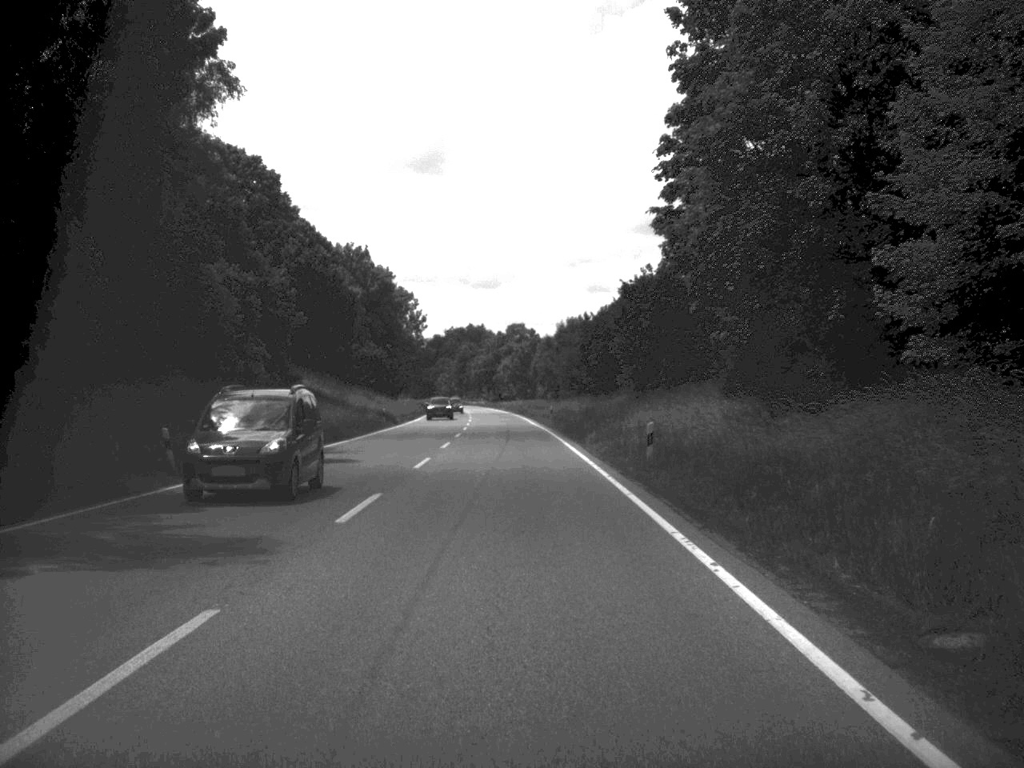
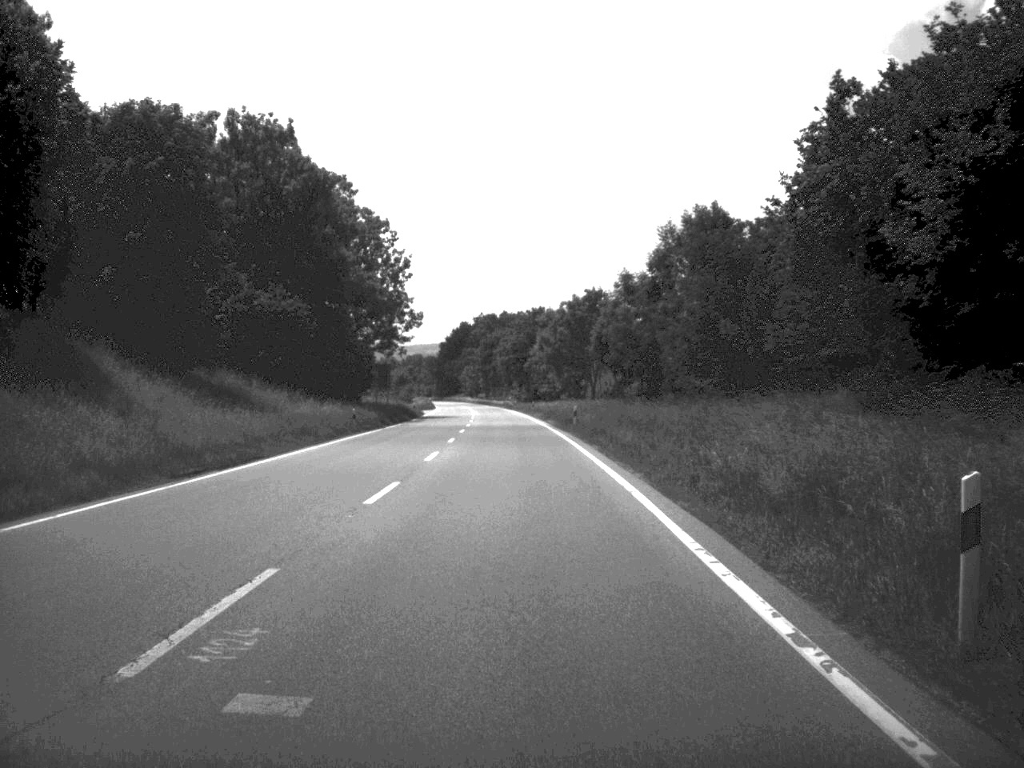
(-1.1, +67.9) m; -2°
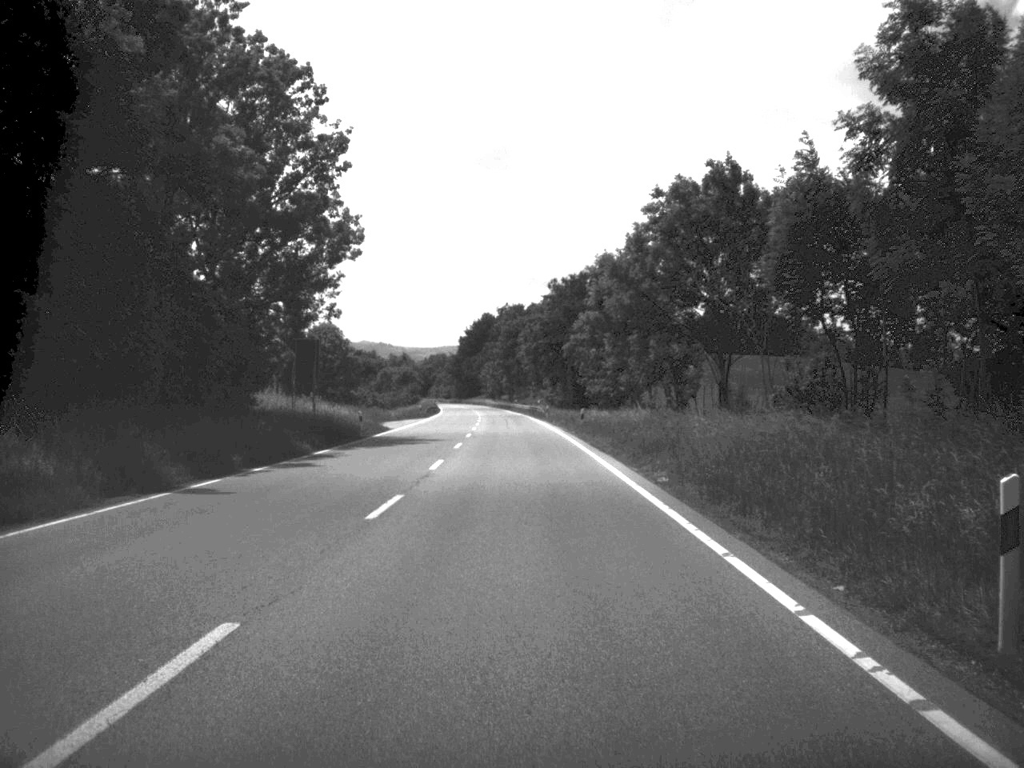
(-0.7, +49.0) m; -1°
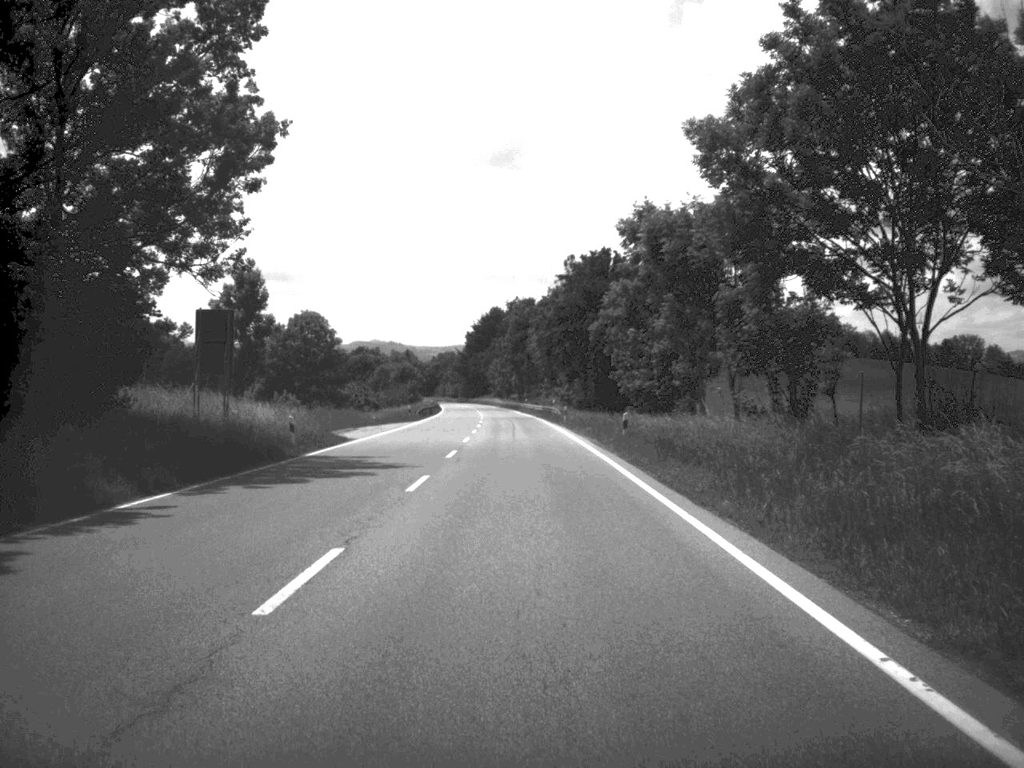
(-0.1, +19.2) m; -1°
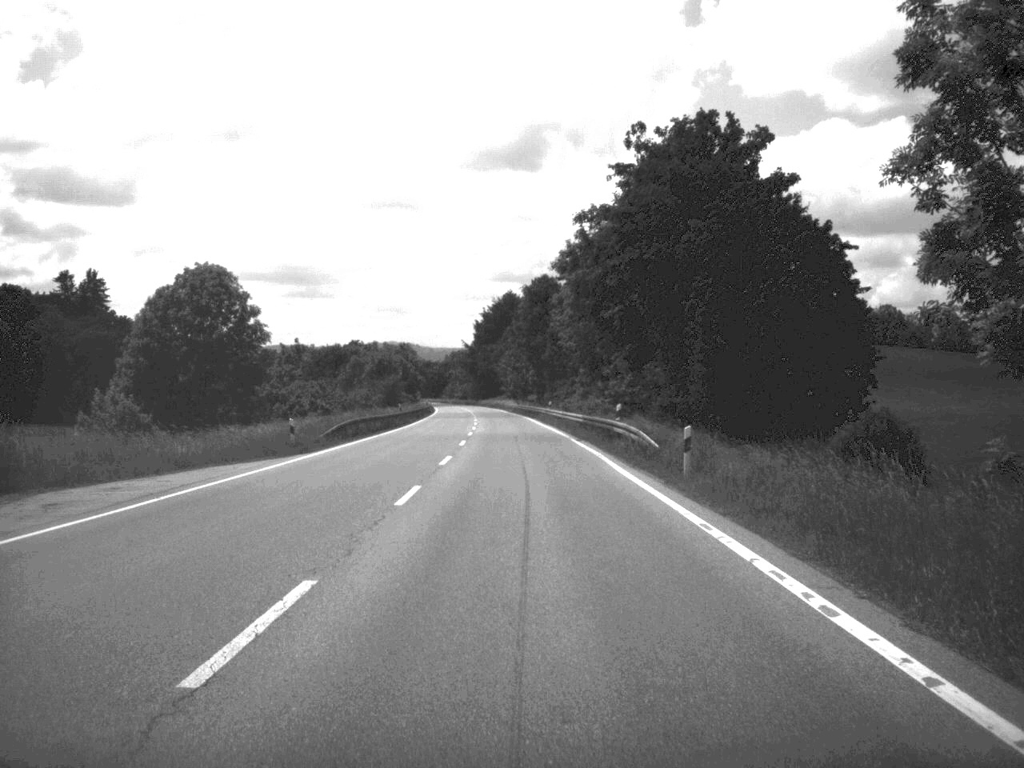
(-0.4, +49.1) m; -1°
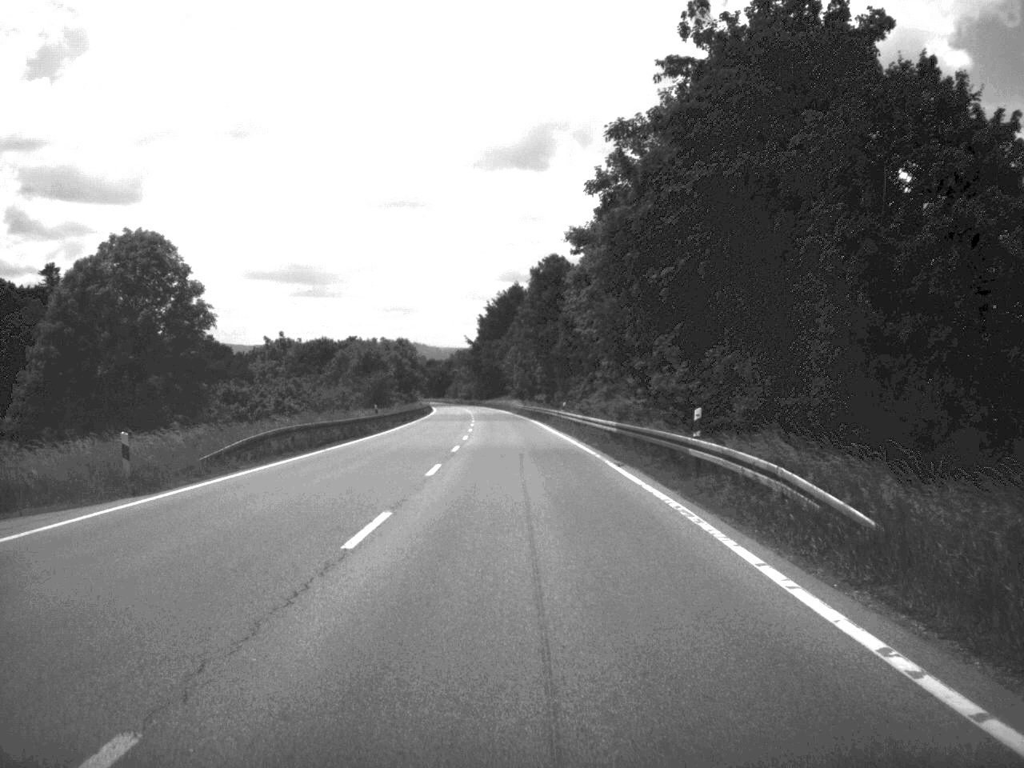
(-0.1, +16.9) m; 0°
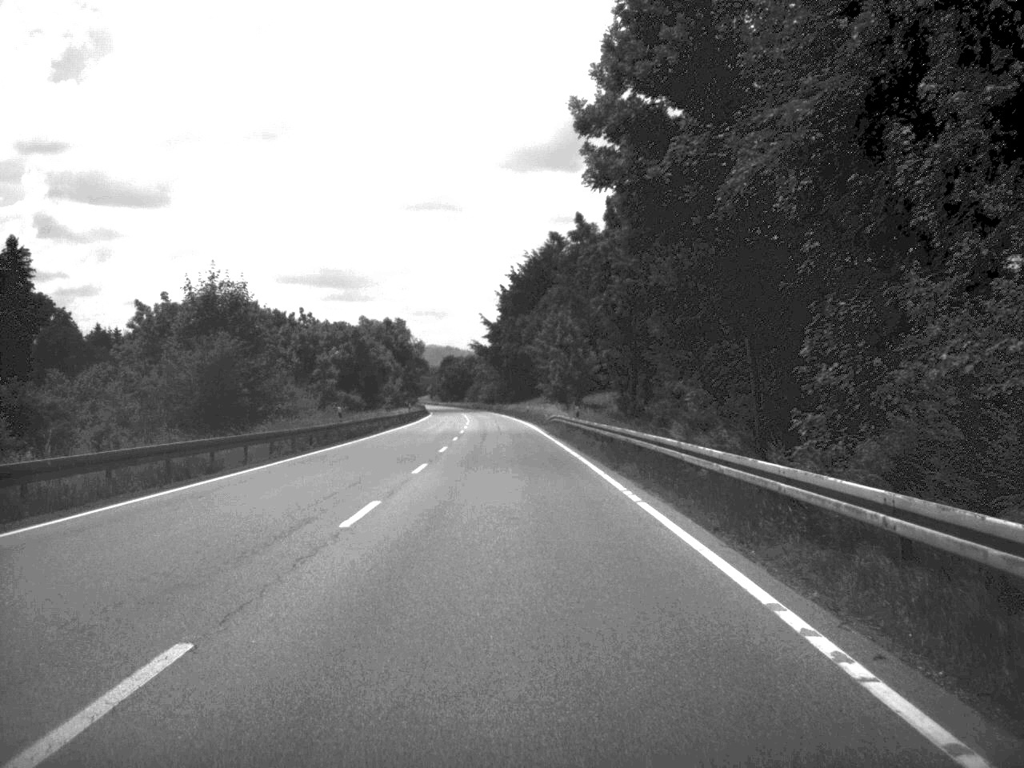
(-0.9, +68.6) m; -2°
